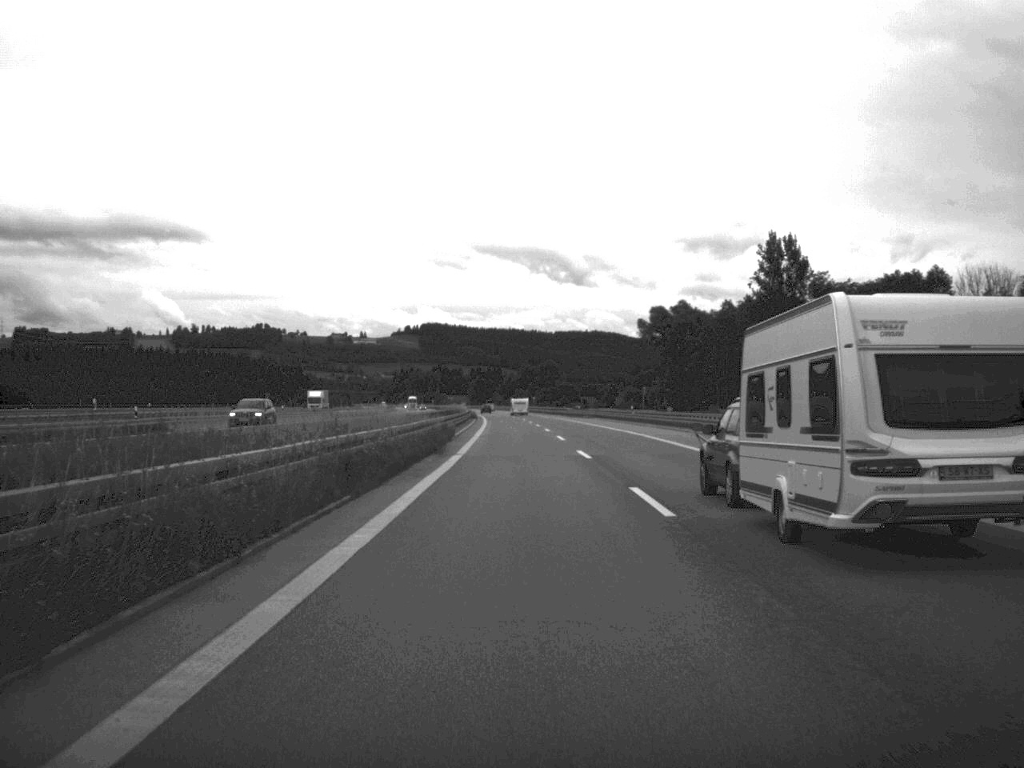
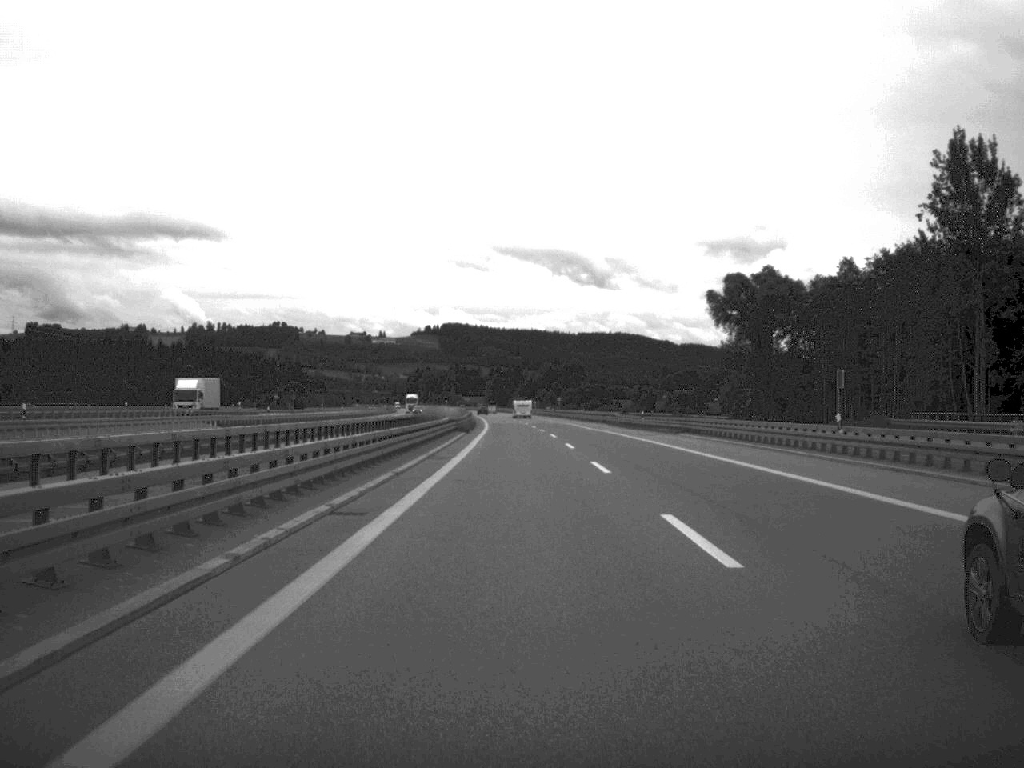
(-0.5, +59.1) m; -1°
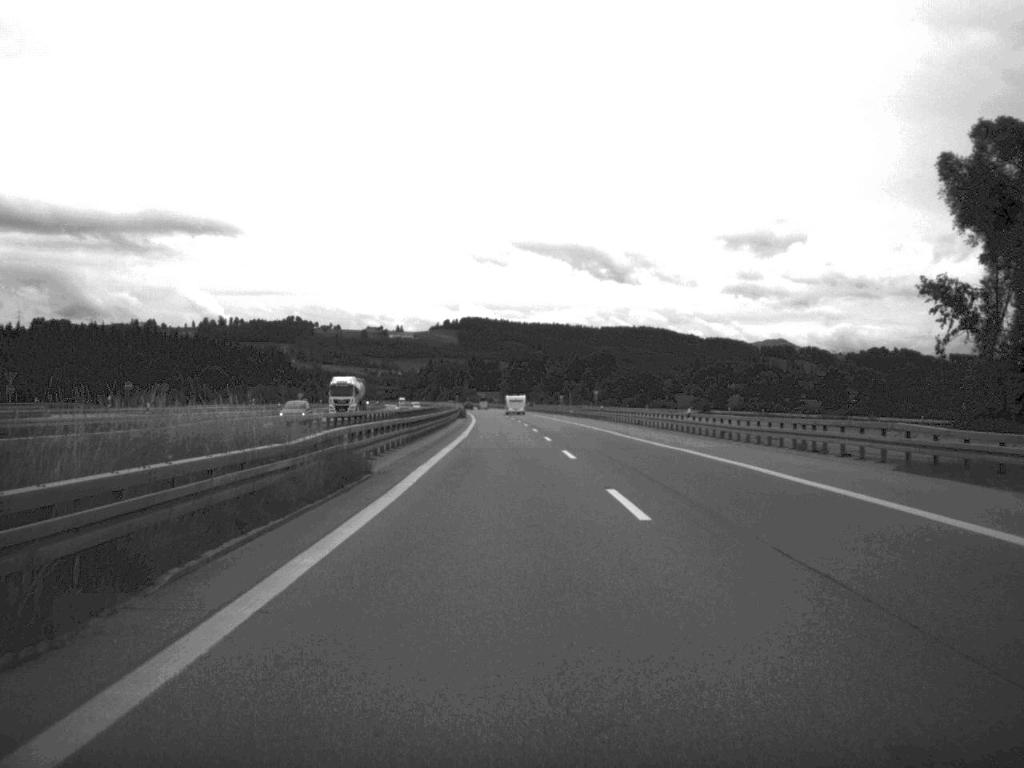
(-0.6, +83.3) m; -1°
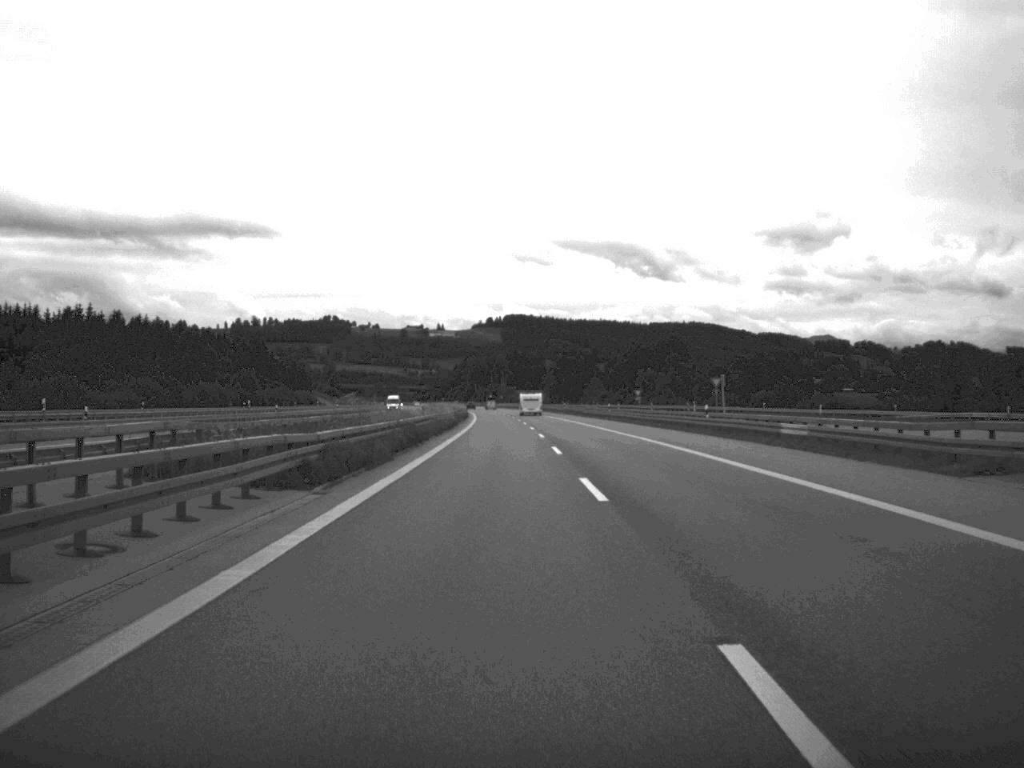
(-1.7, +104.9) m; -2°
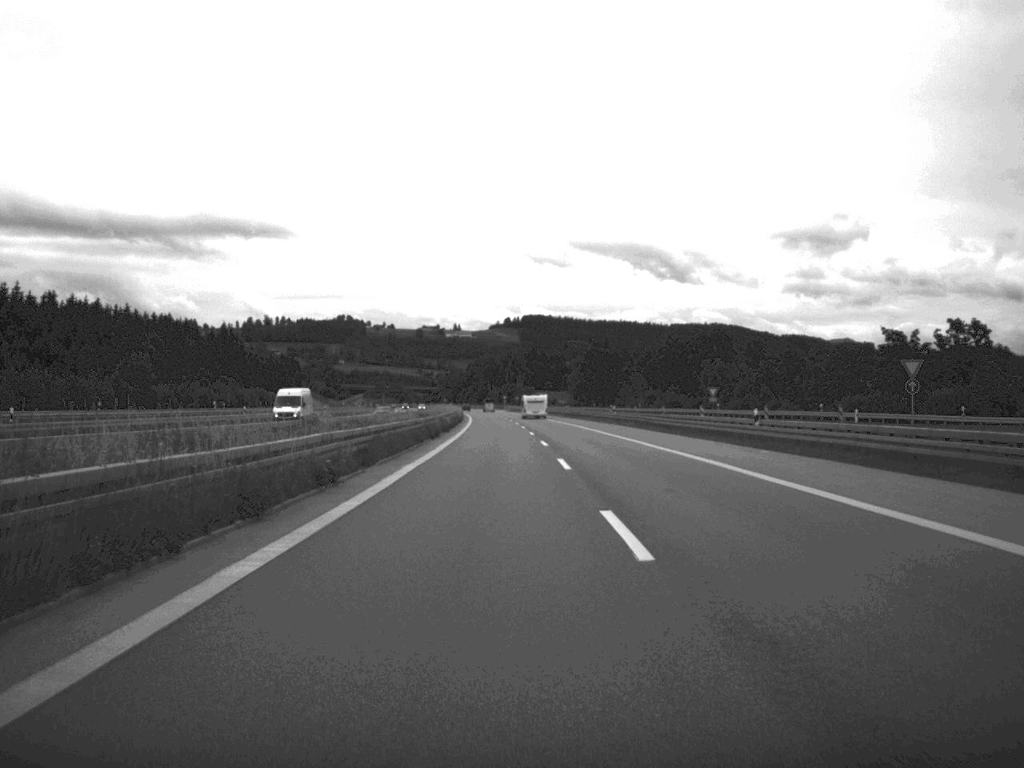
(-0.6, +60.5) m; -1°
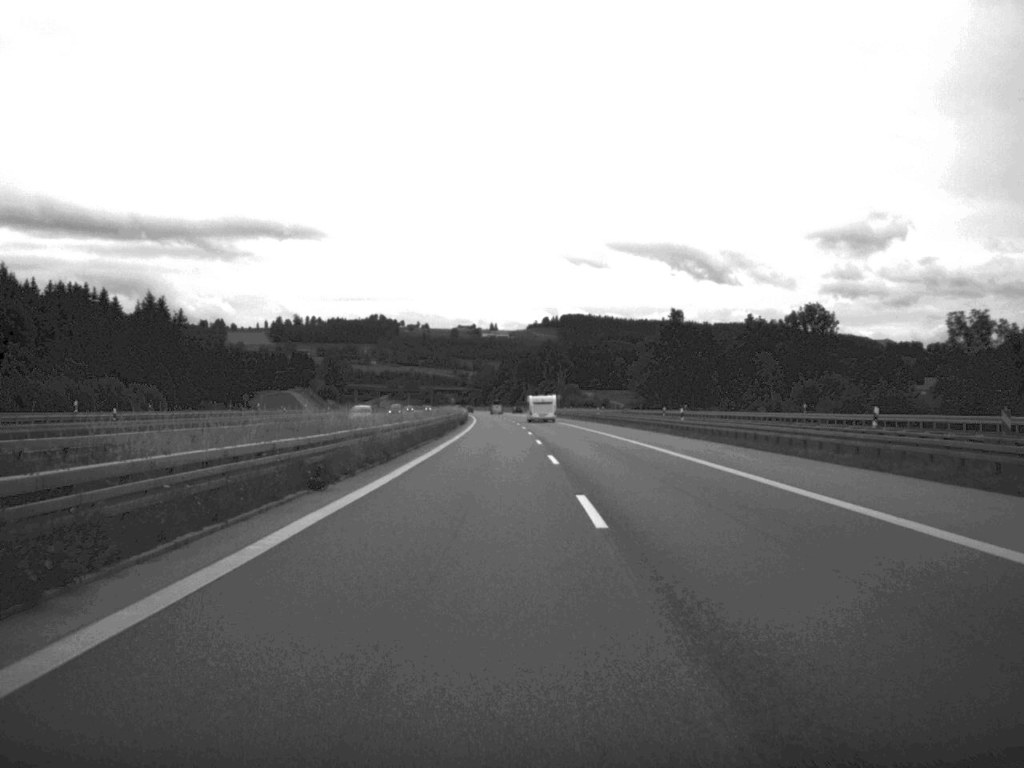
(-1.1, +85.4) m; -2°
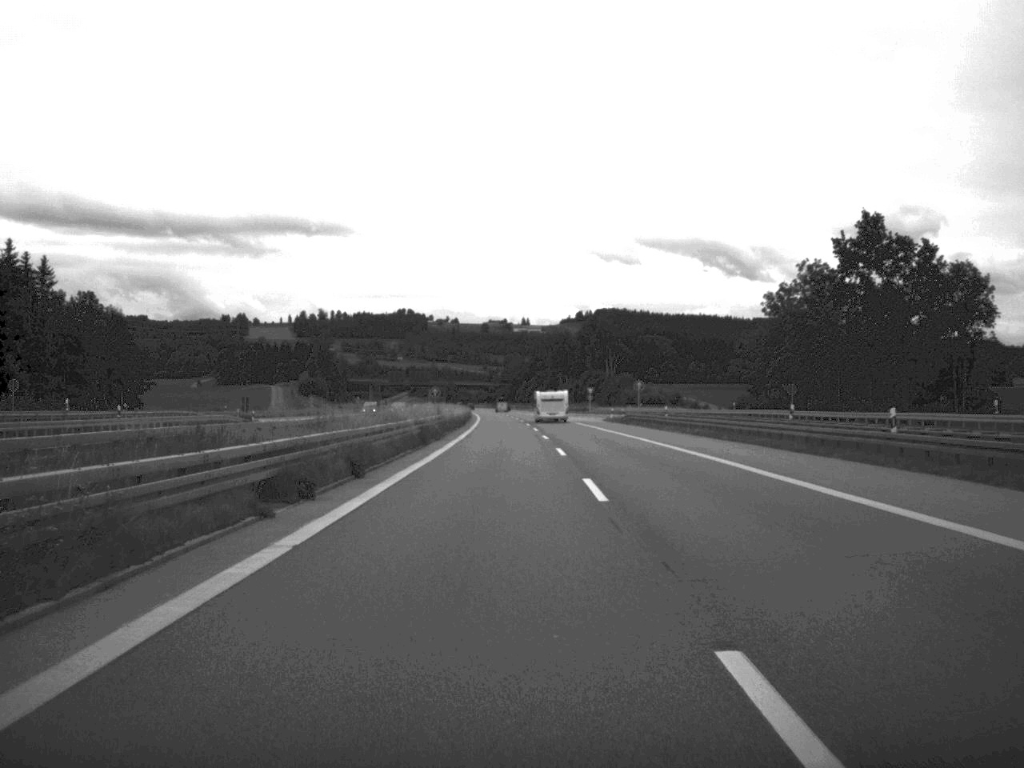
(-1.3, +85.4) m; -2°
